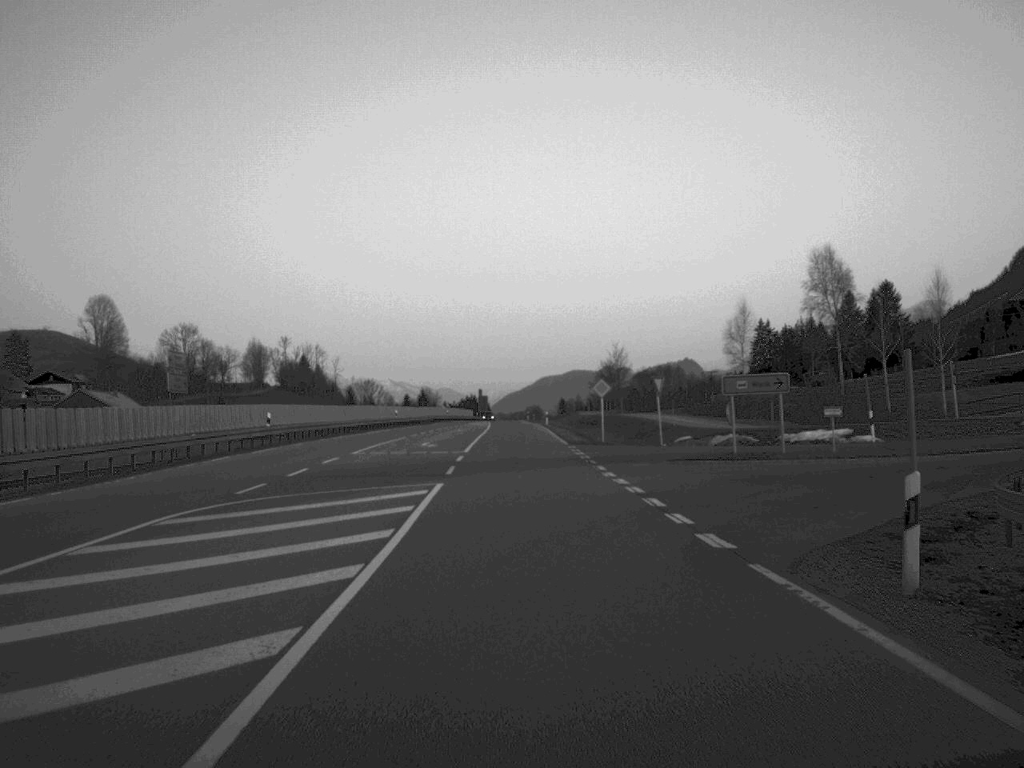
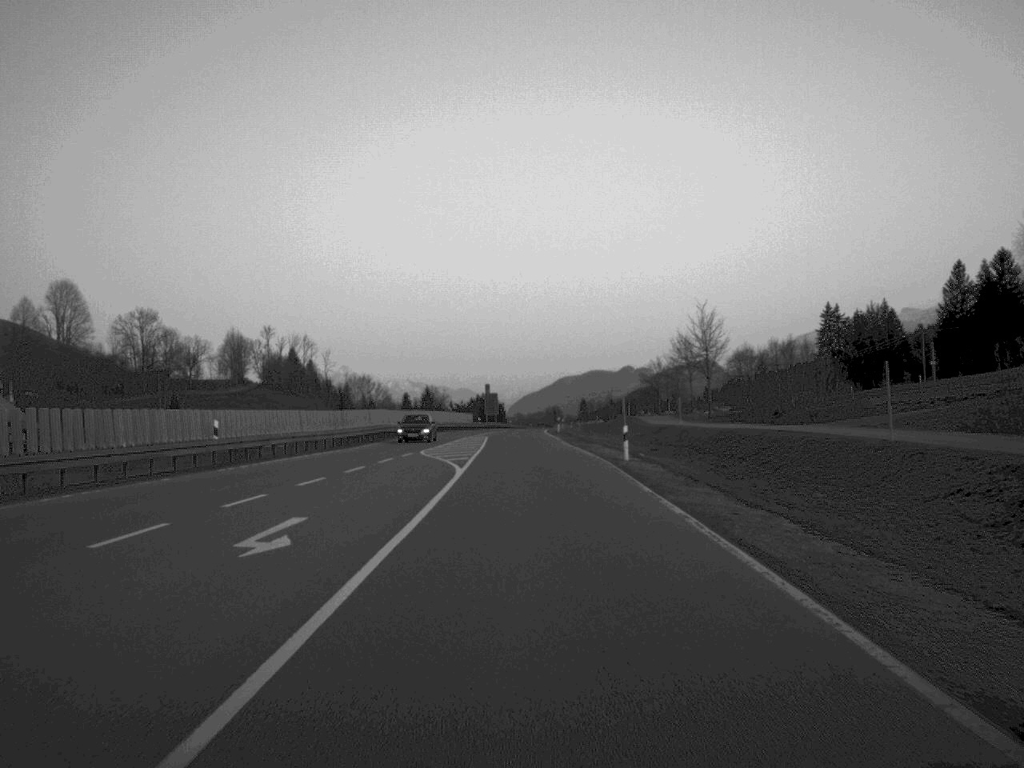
(-0.7, +63.7) m; -1°
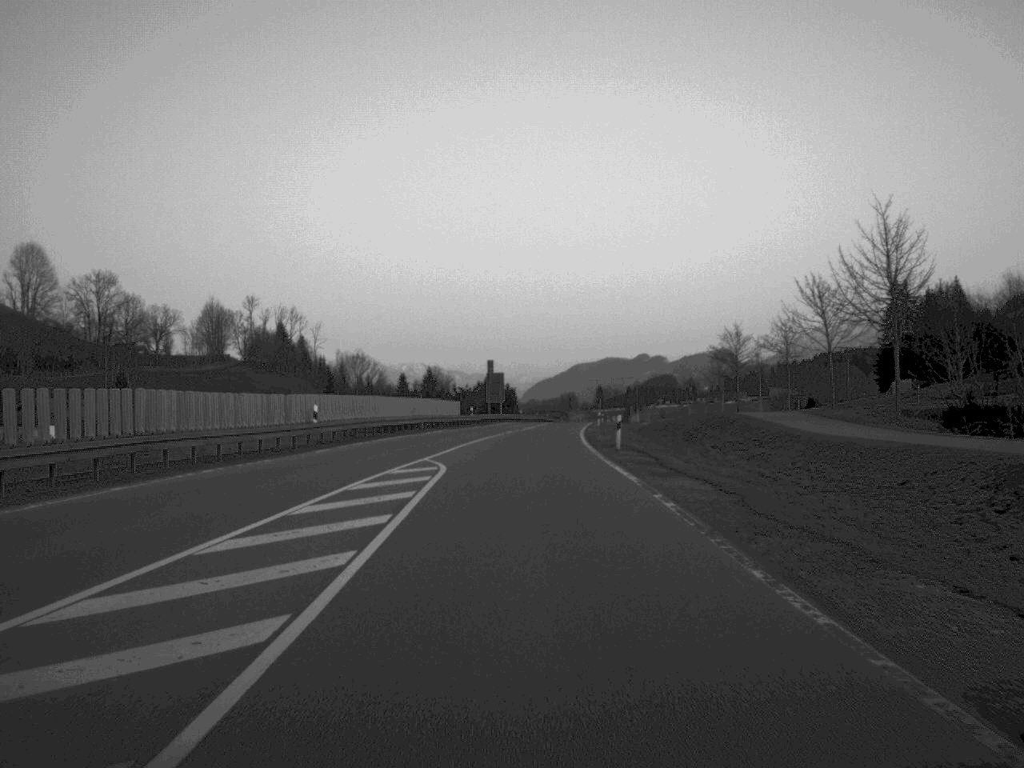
(-0.2, +46.8) m; -1°
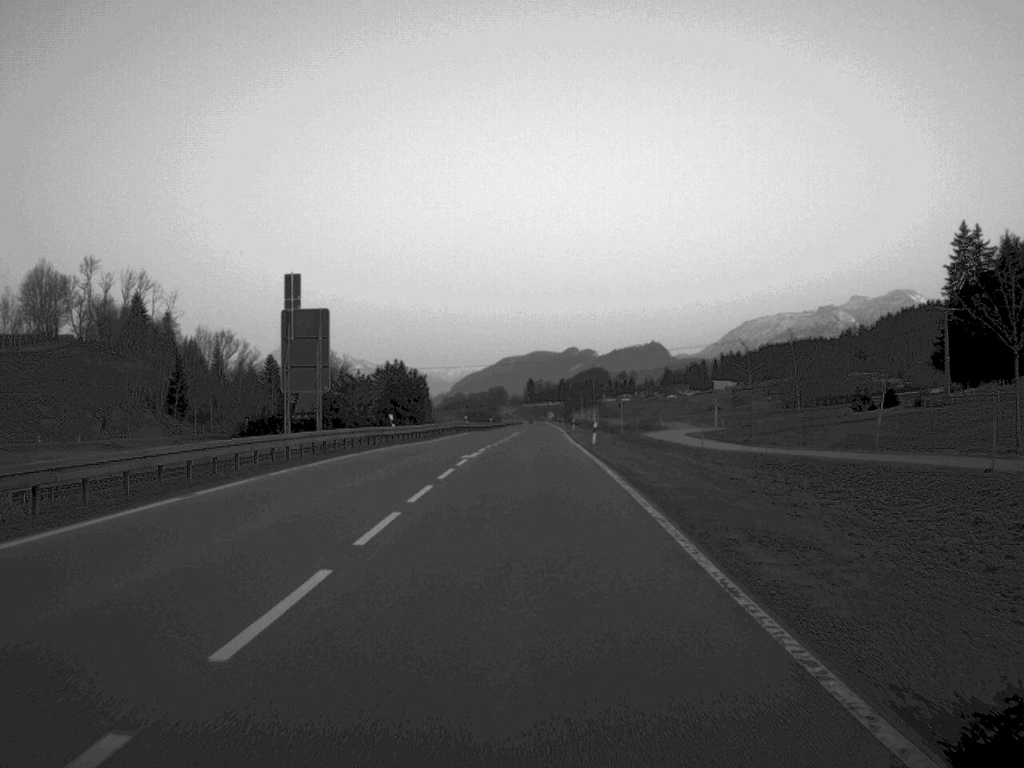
(+2.3, +83.4) m; +3°
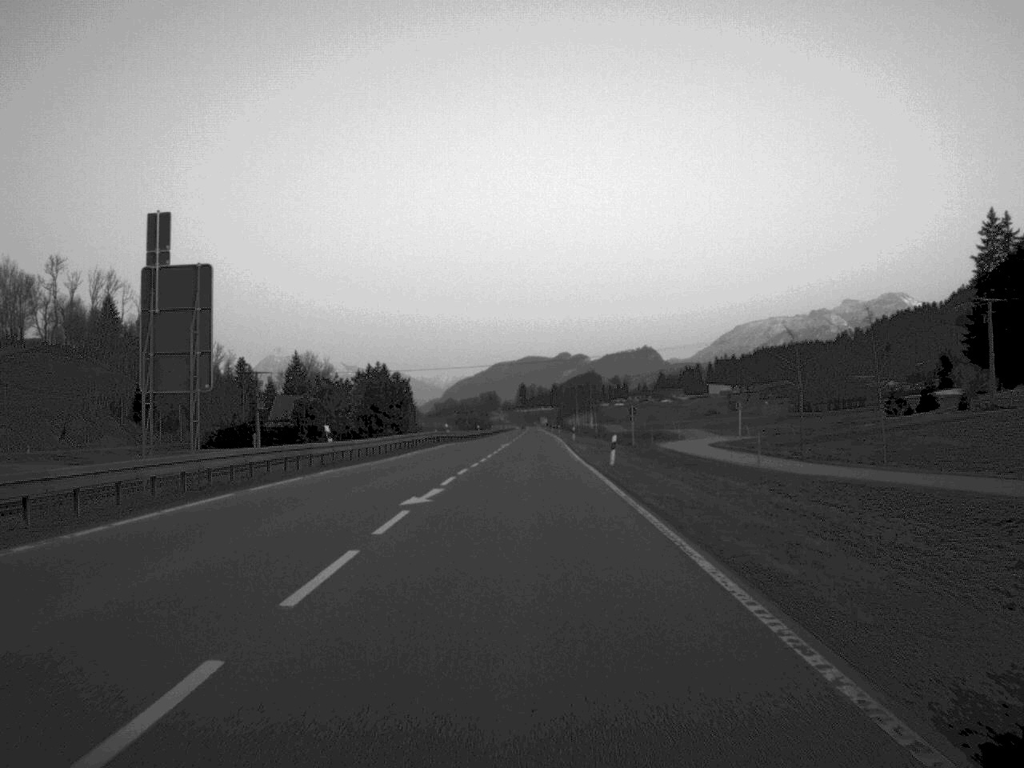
(+0.1, +16.2) m; 0°
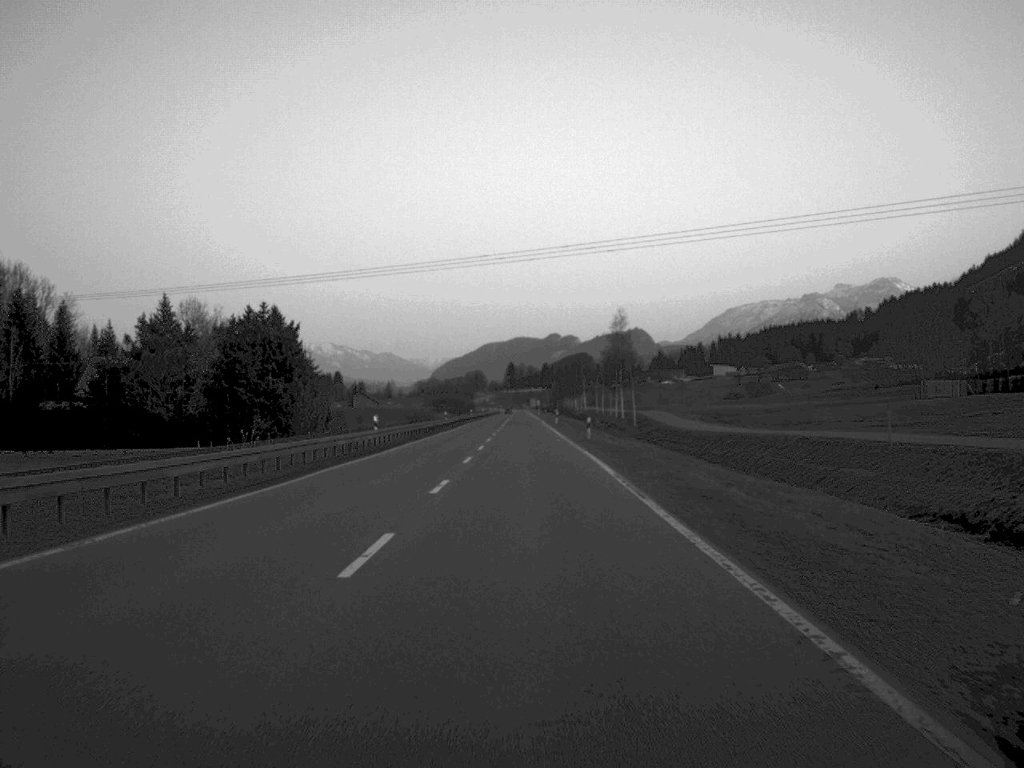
(+0.6, +87.0) m; +1°
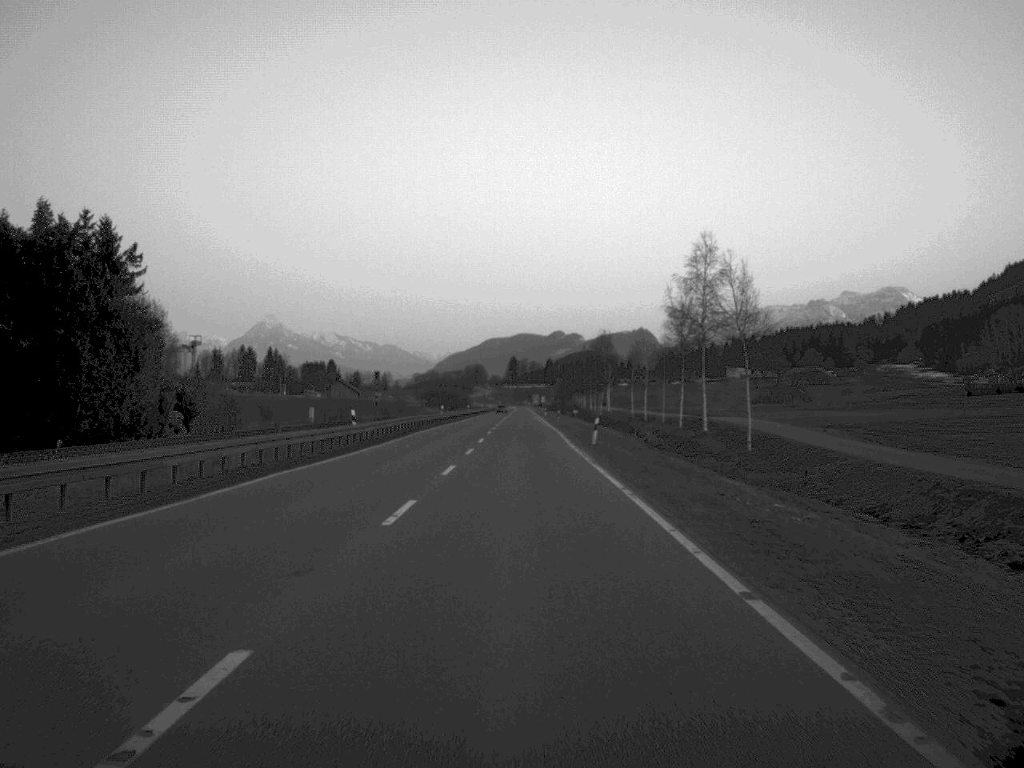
(0.0, +55.5) m; 0°
